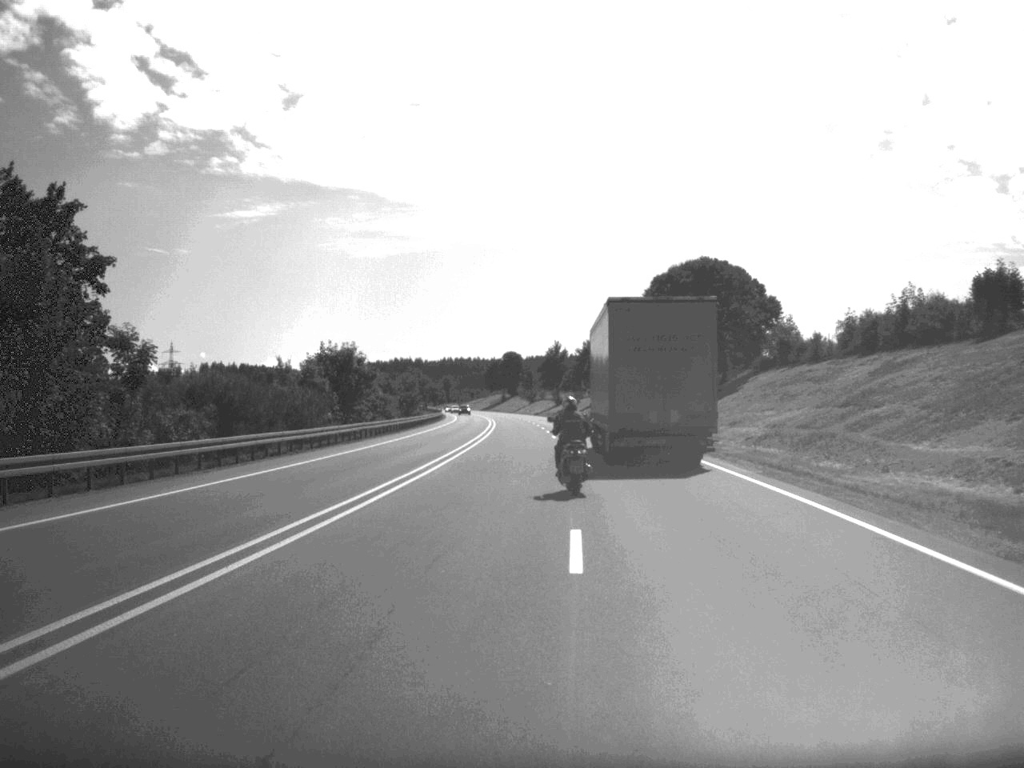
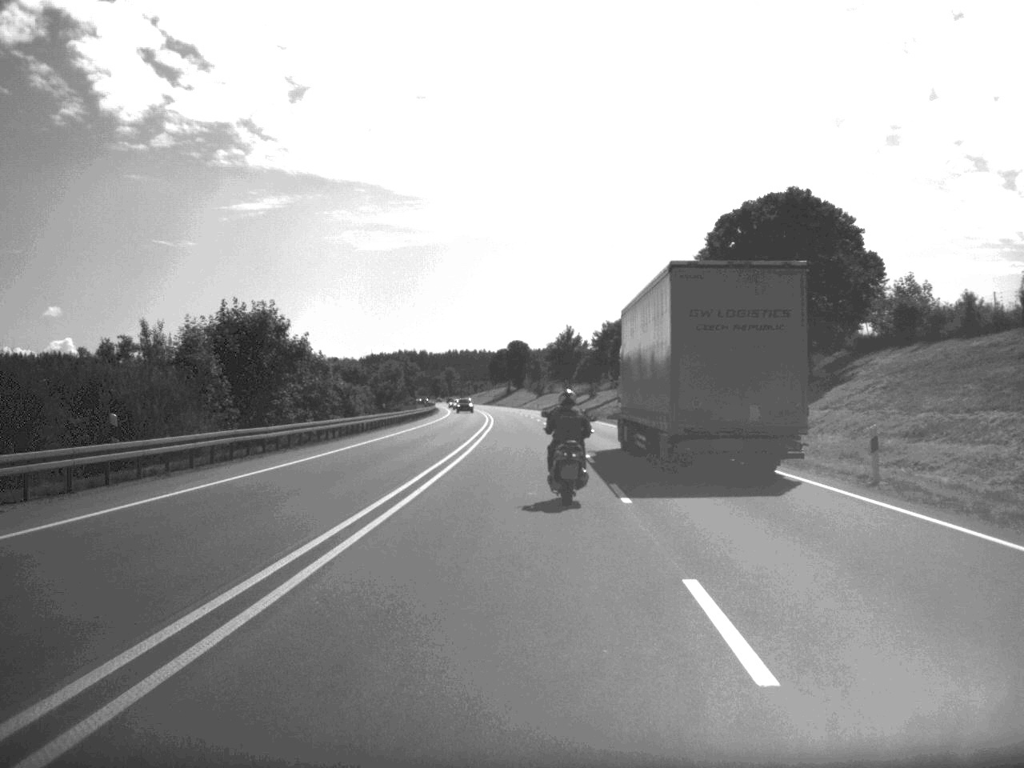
(-0.1, +28.5) m; 0°
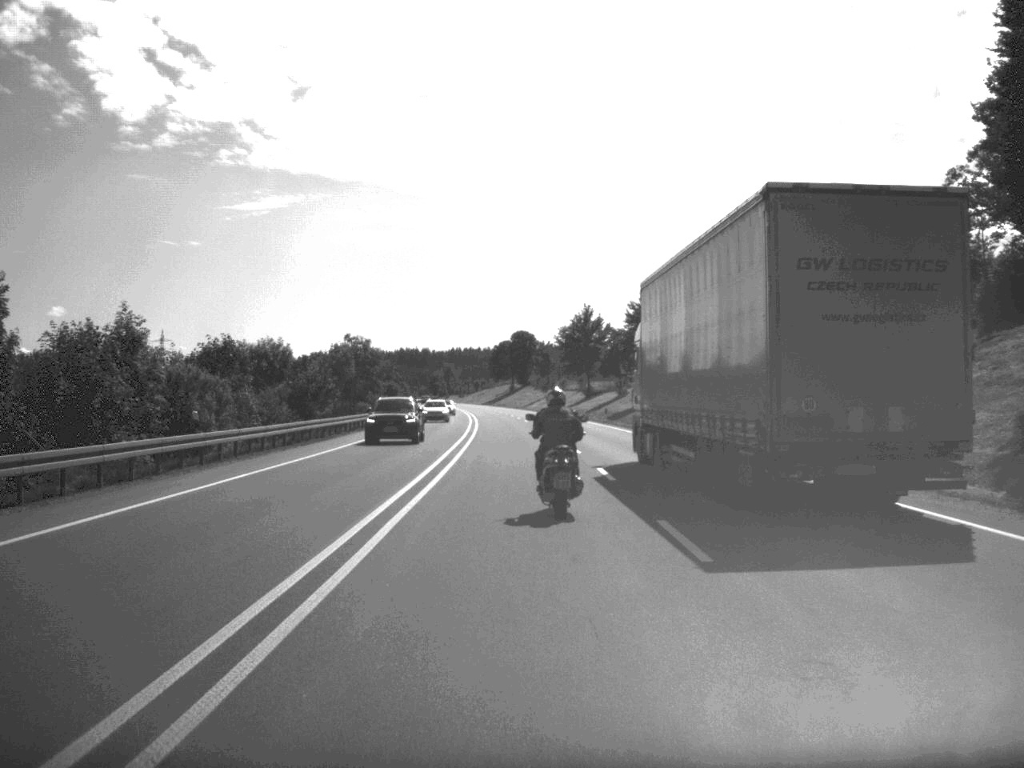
(-0.1, +42.3) m; 0°
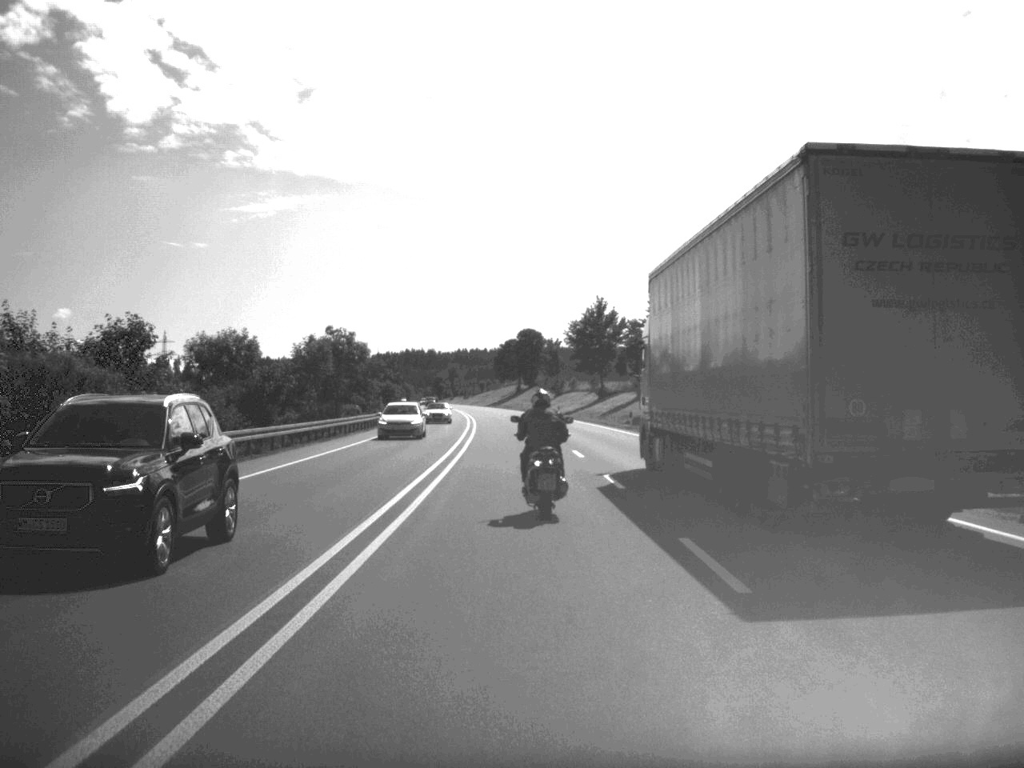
(0.0, +13.7) m; 0°
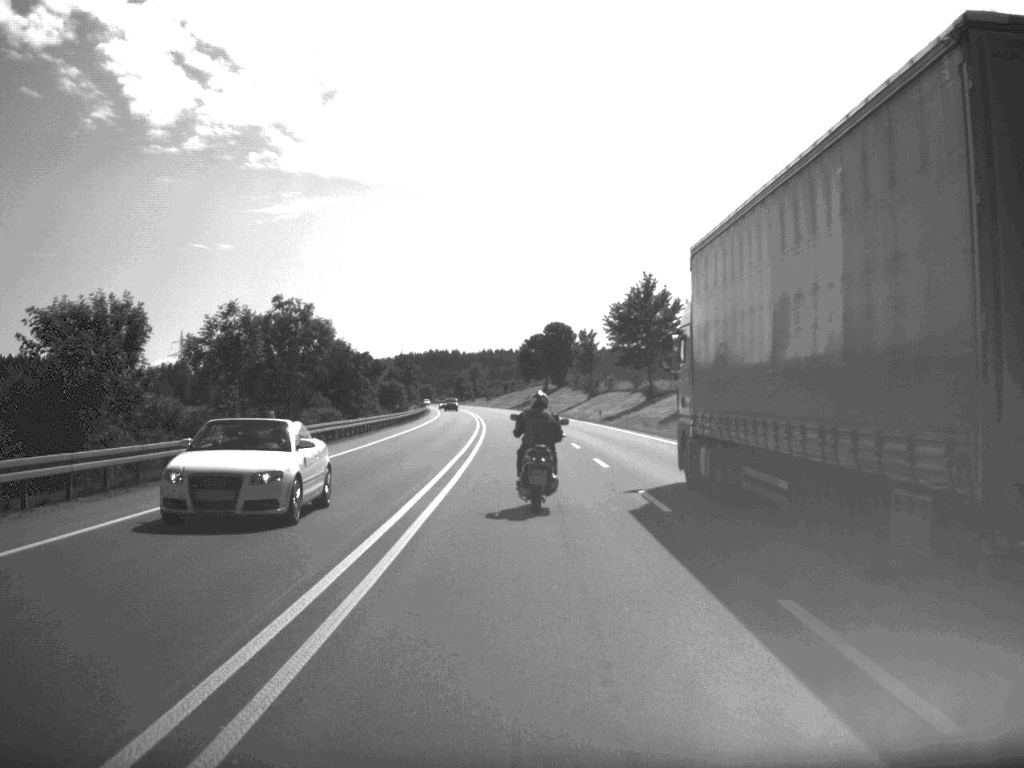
(-0.3, +28.1) m; -1°
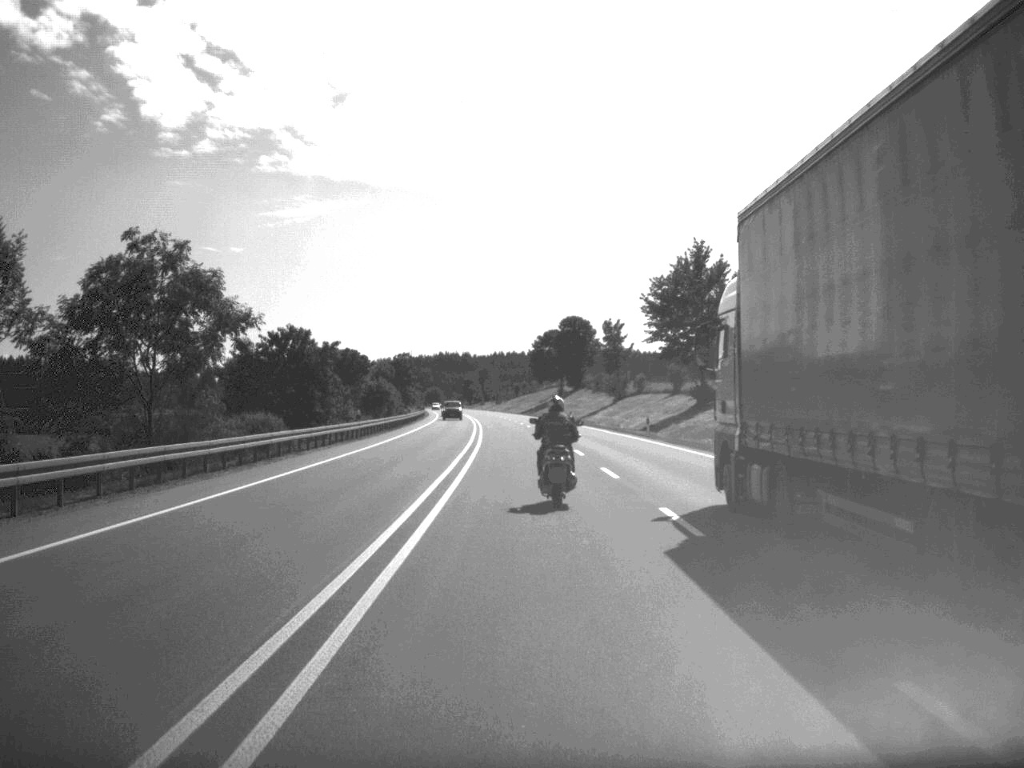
(-0.2, +26.5) m; -1°
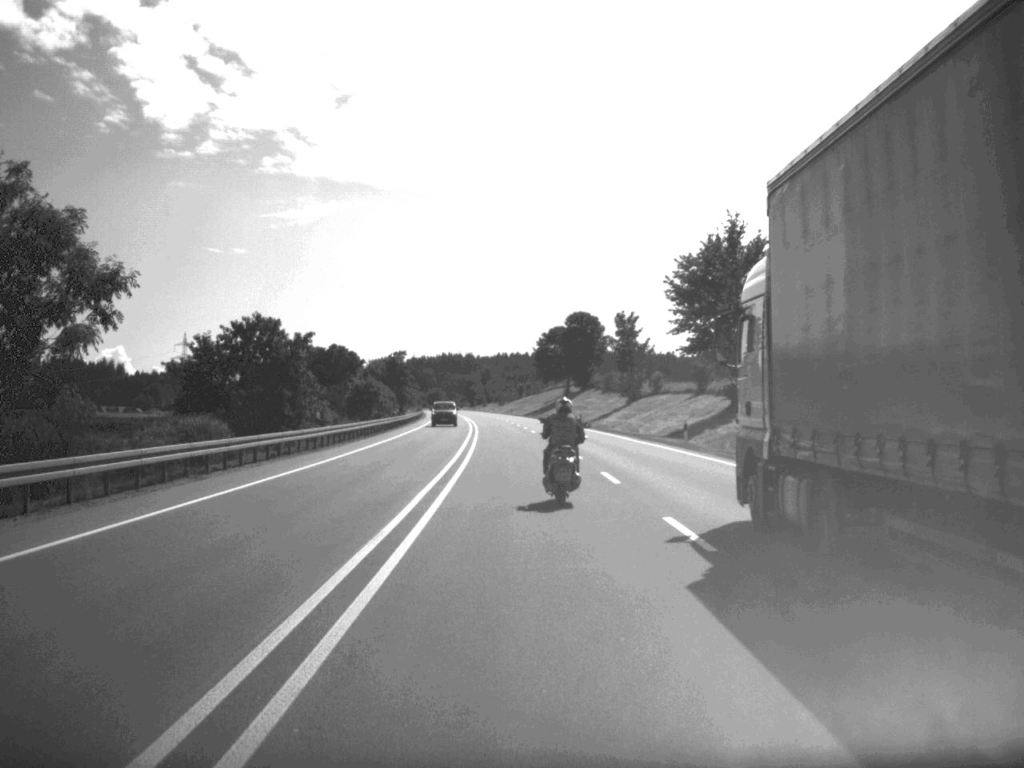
(0.0, +13.2) m; 0°
